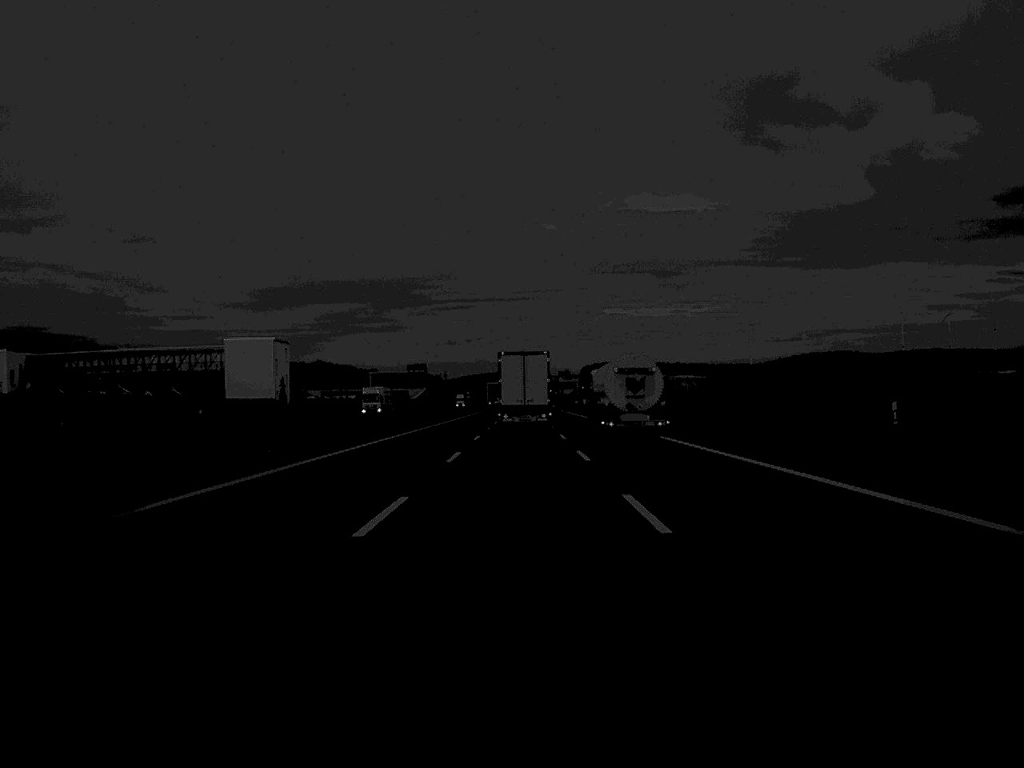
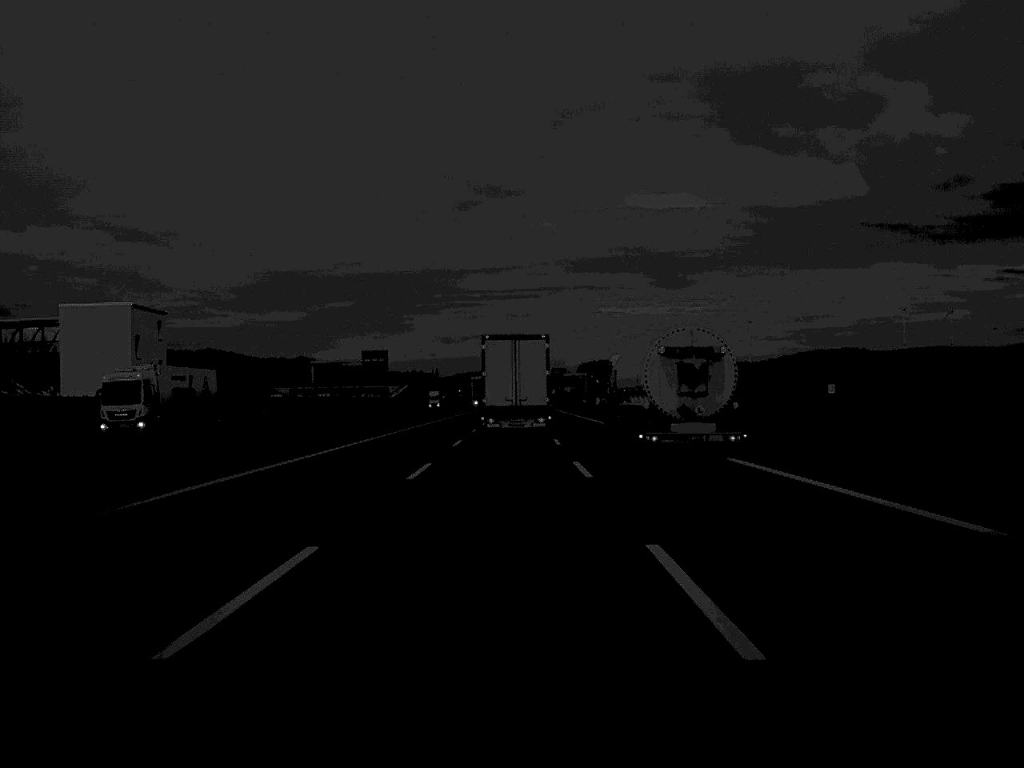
(+0.1, +60.0) m; 0°
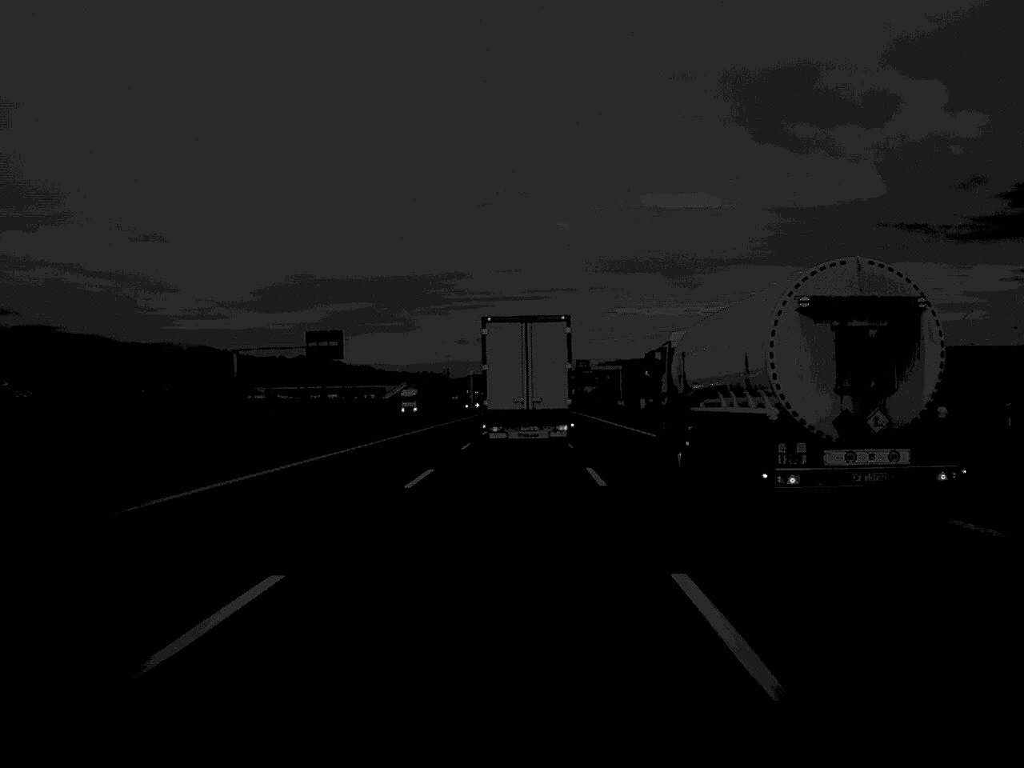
(-0.3, +54.9) m; -1°
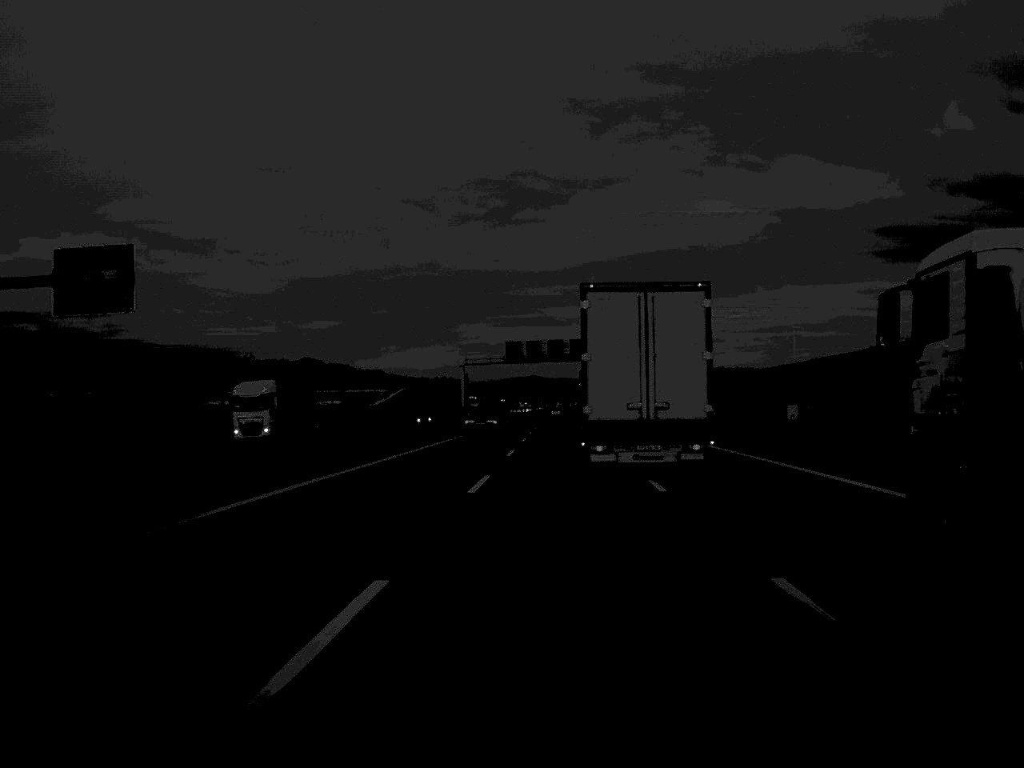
(-0.4, +70.9) m; -1°
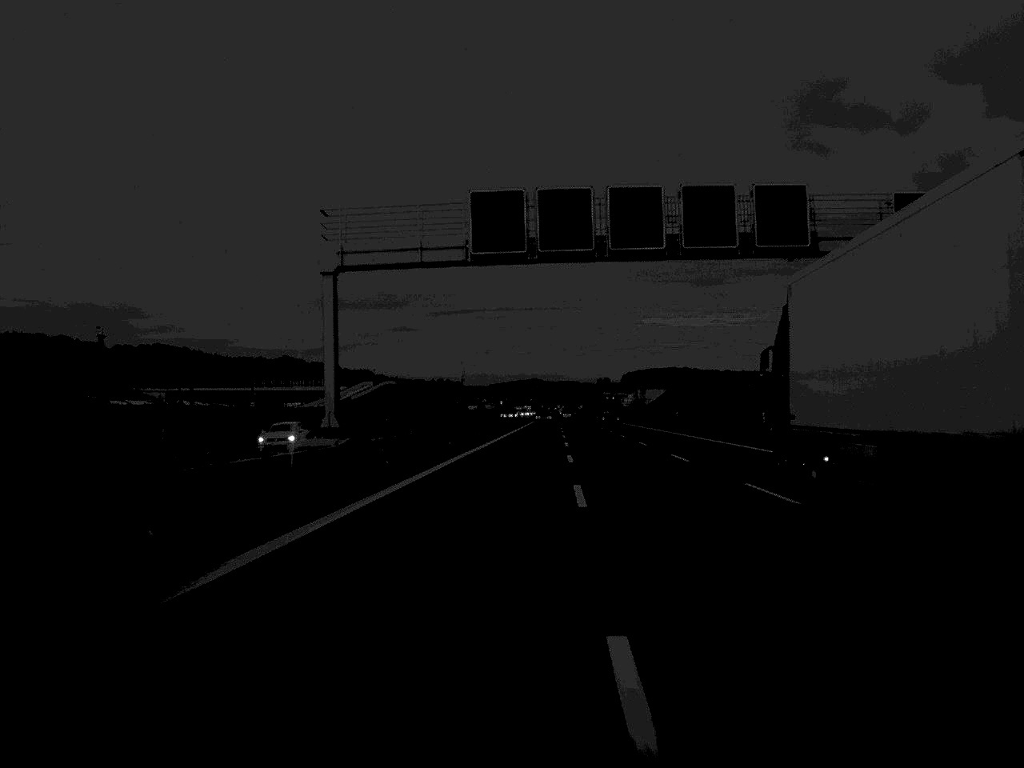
(-0.3, +73.9) m; 0°
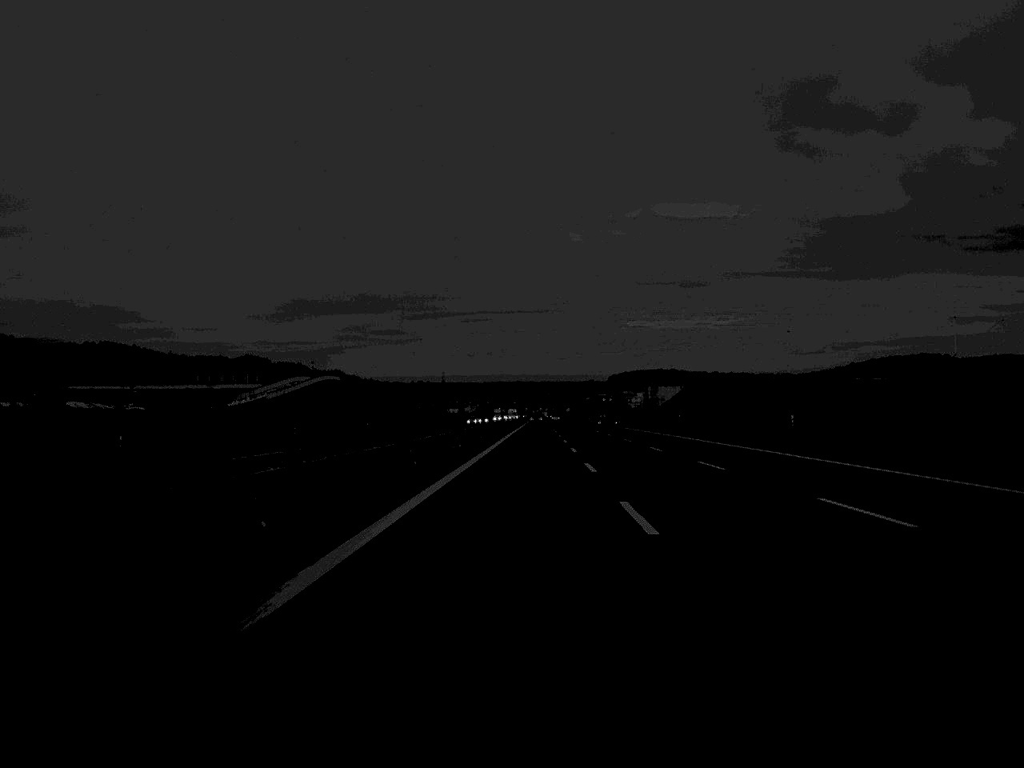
(+0.4, +57.8) m; +1°
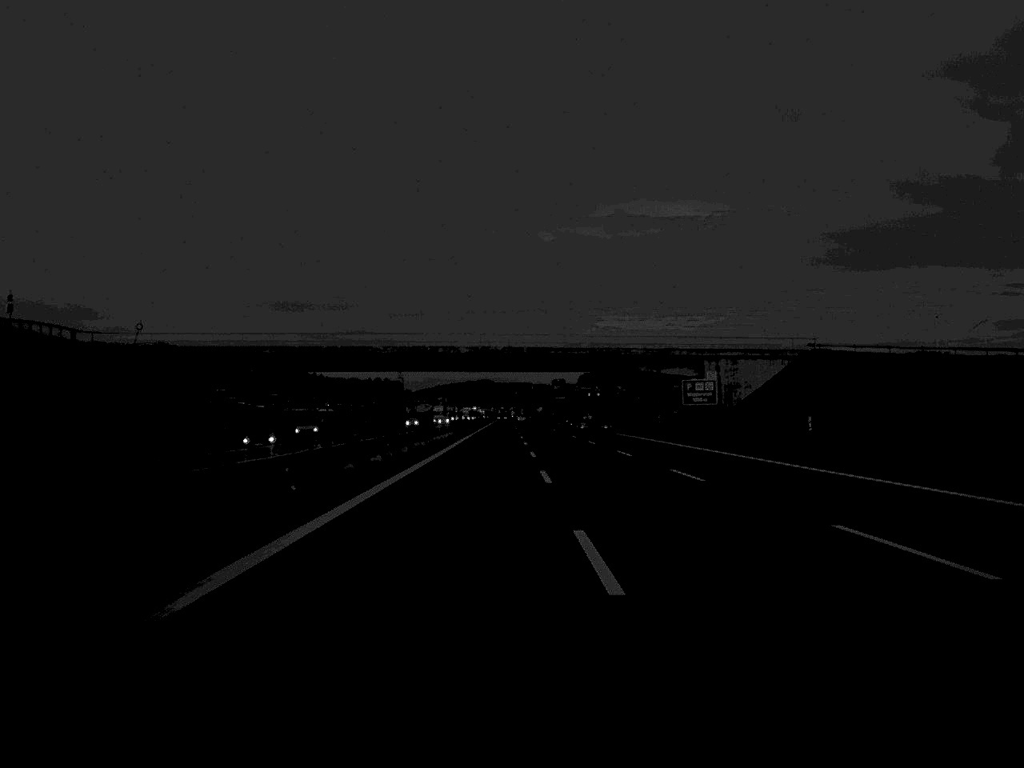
(+1.6, +112.5) m; +1°
